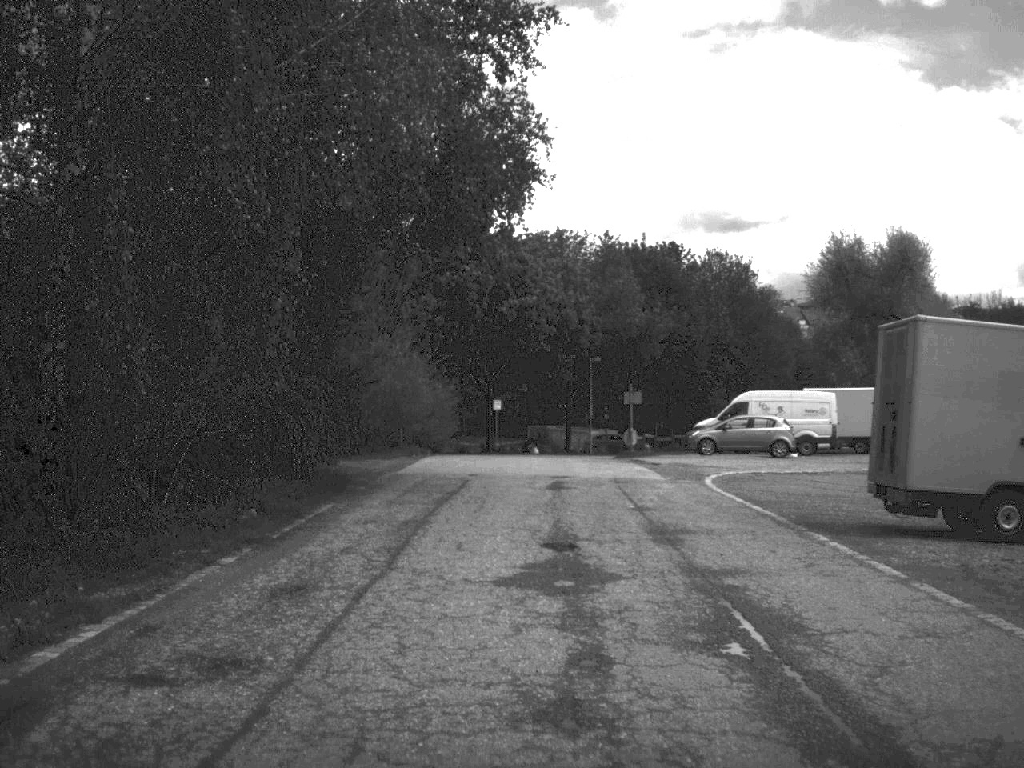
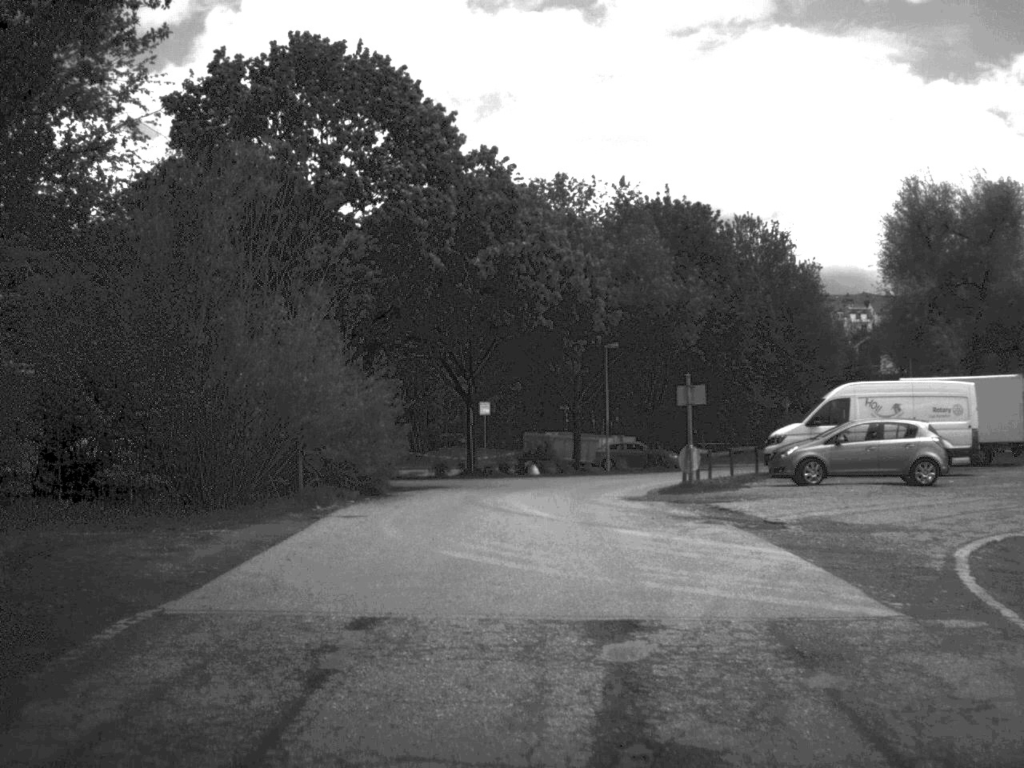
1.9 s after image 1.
(0.0, +16.5) m; 0°
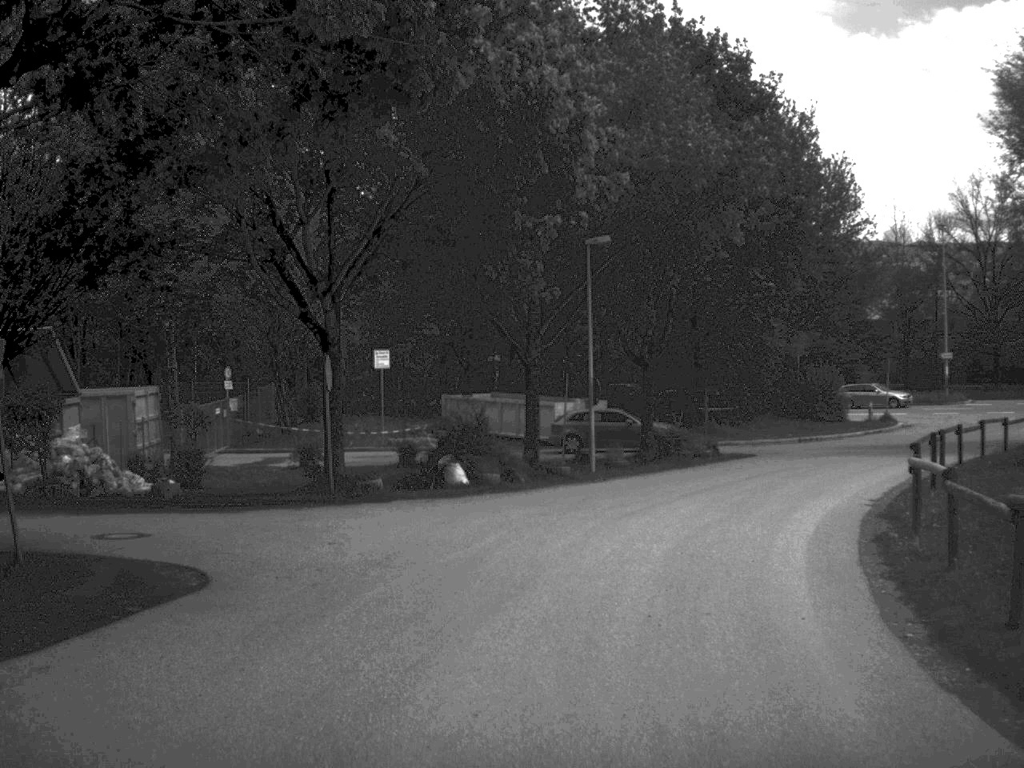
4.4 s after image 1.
(0.0, +22.5) m; +3°
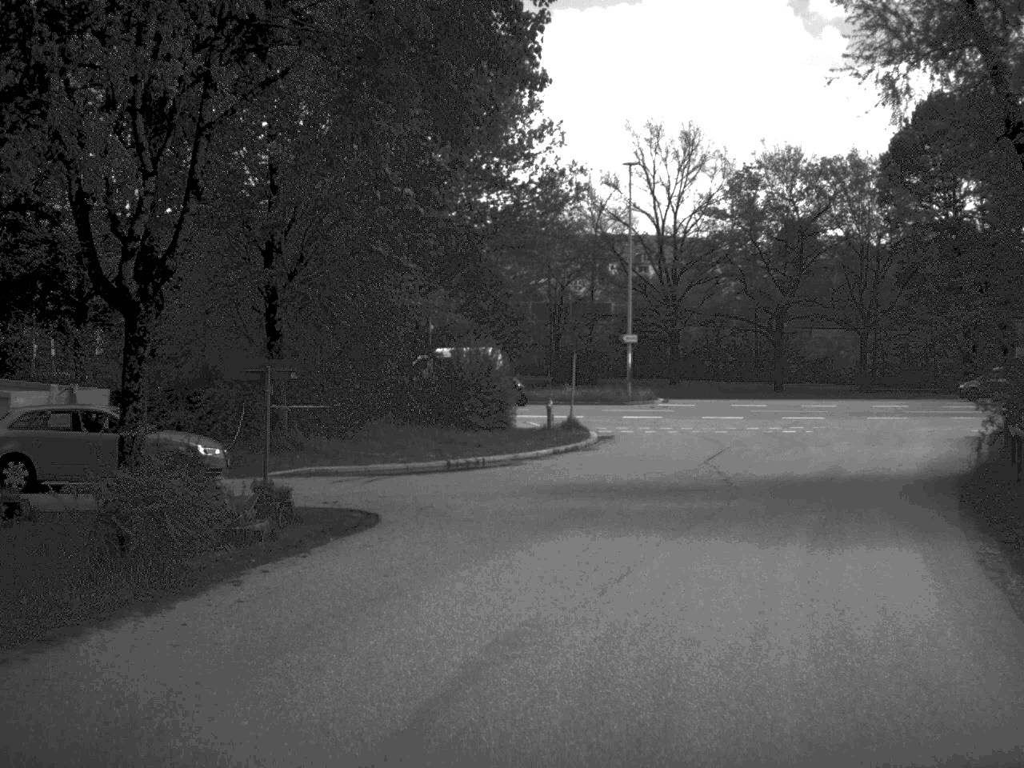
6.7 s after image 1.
(+2.8, +19.8) m; +18°
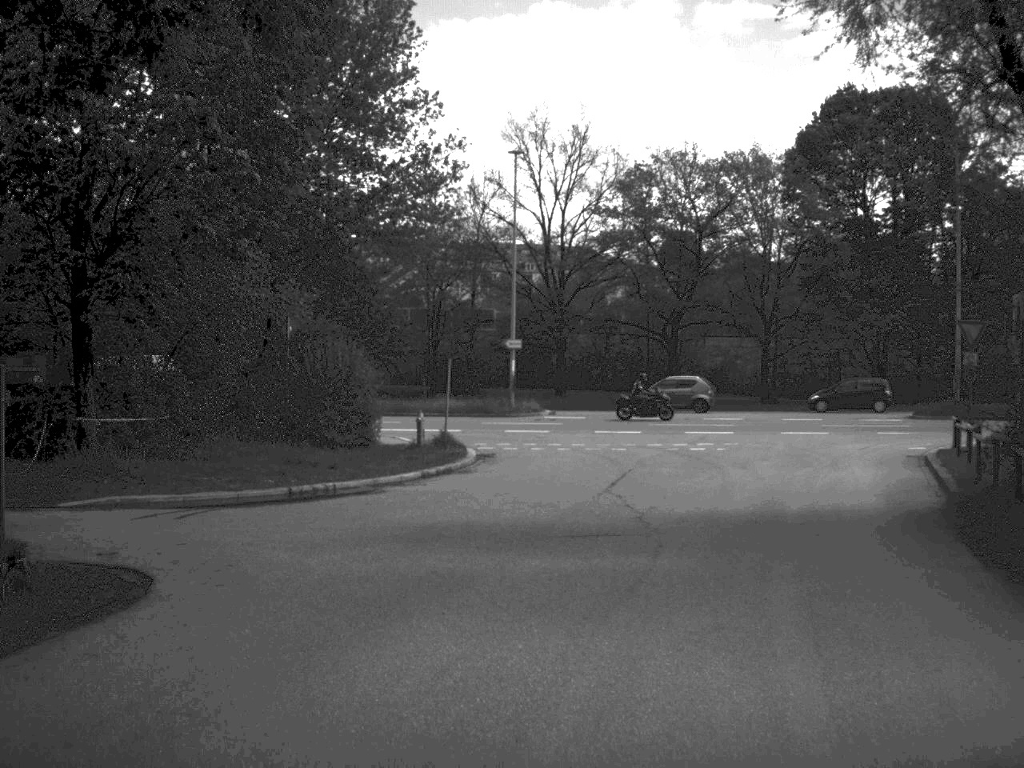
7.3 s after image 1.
(+0.2, +5.0) m; +5°
